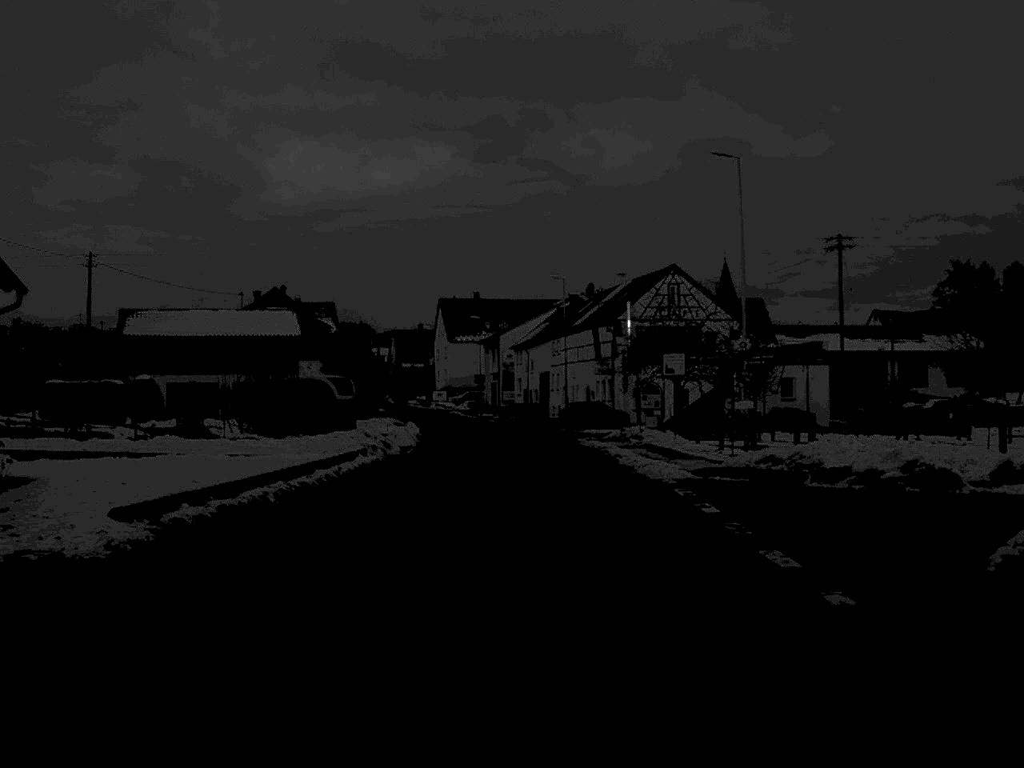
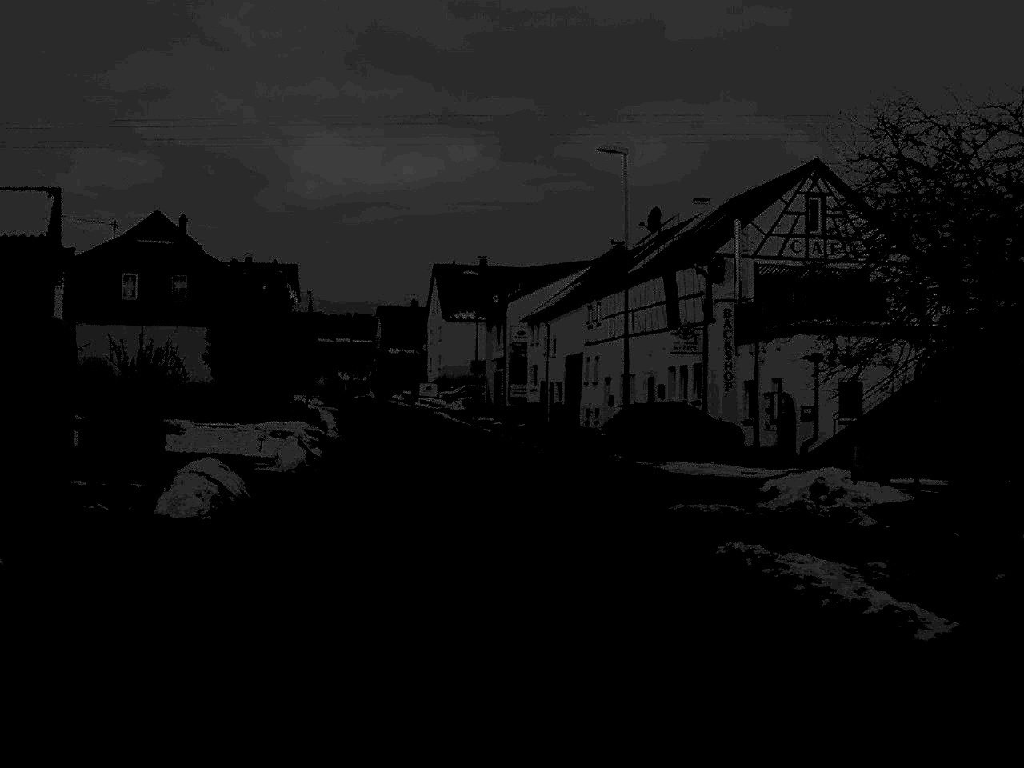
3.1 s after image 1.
(+0.1, +34.1) m; -1°
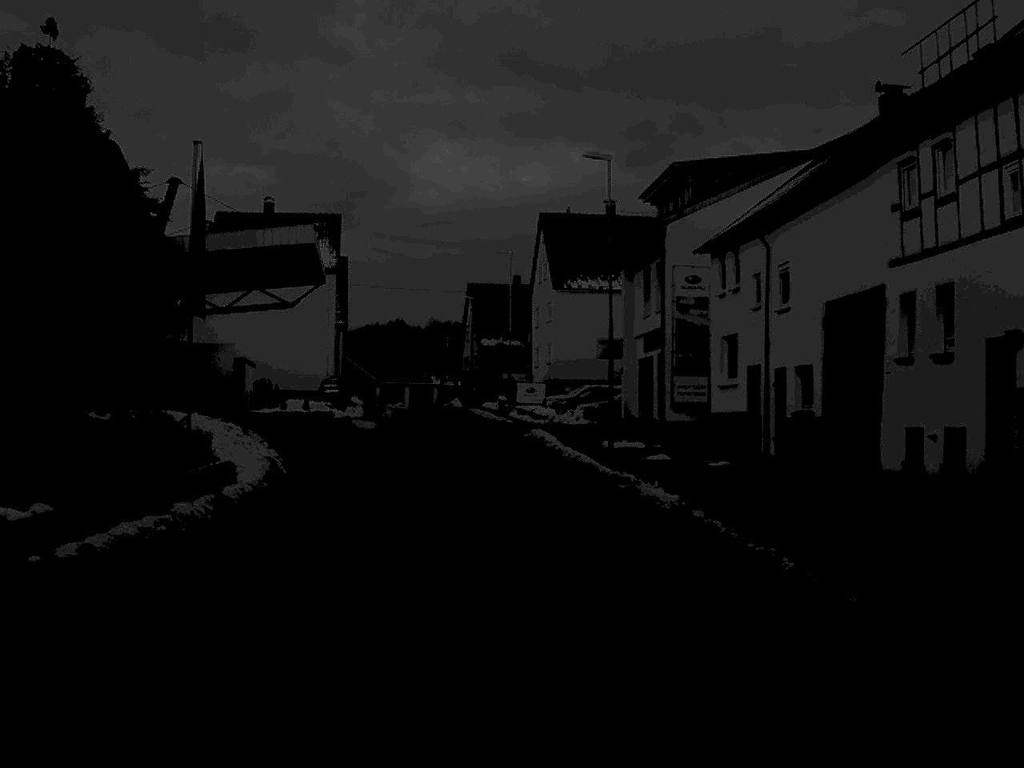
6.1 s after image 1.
(-1.5, +34.8) m; -5°
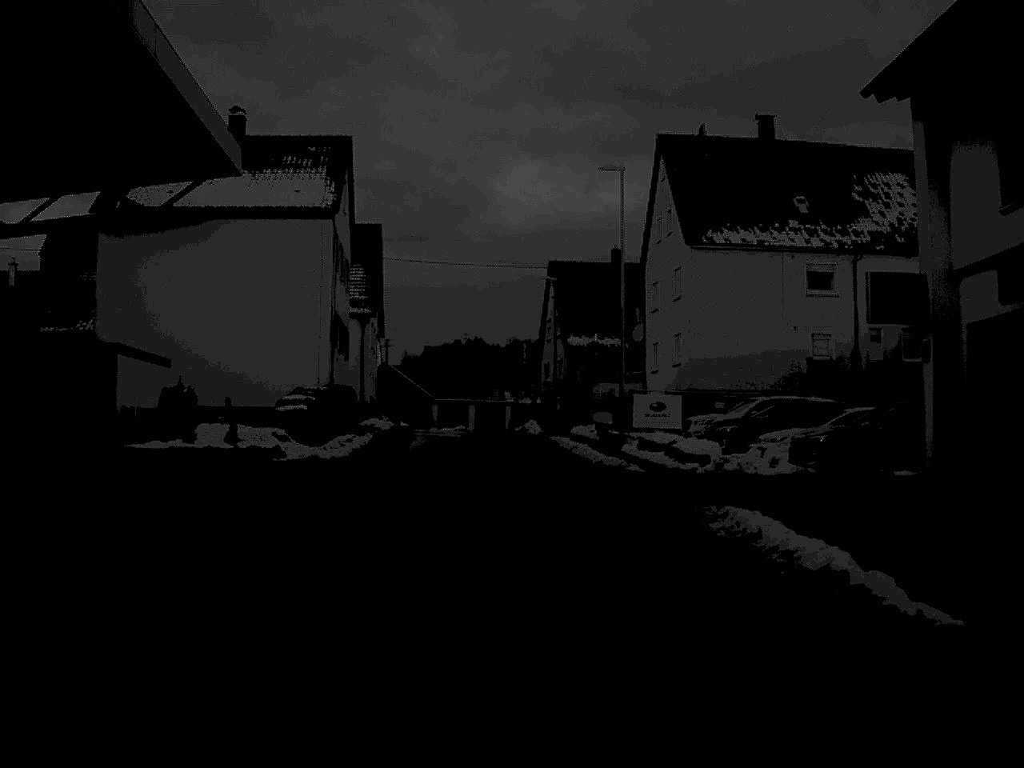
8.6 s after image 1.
(-1.1, +27.7) m; -3°
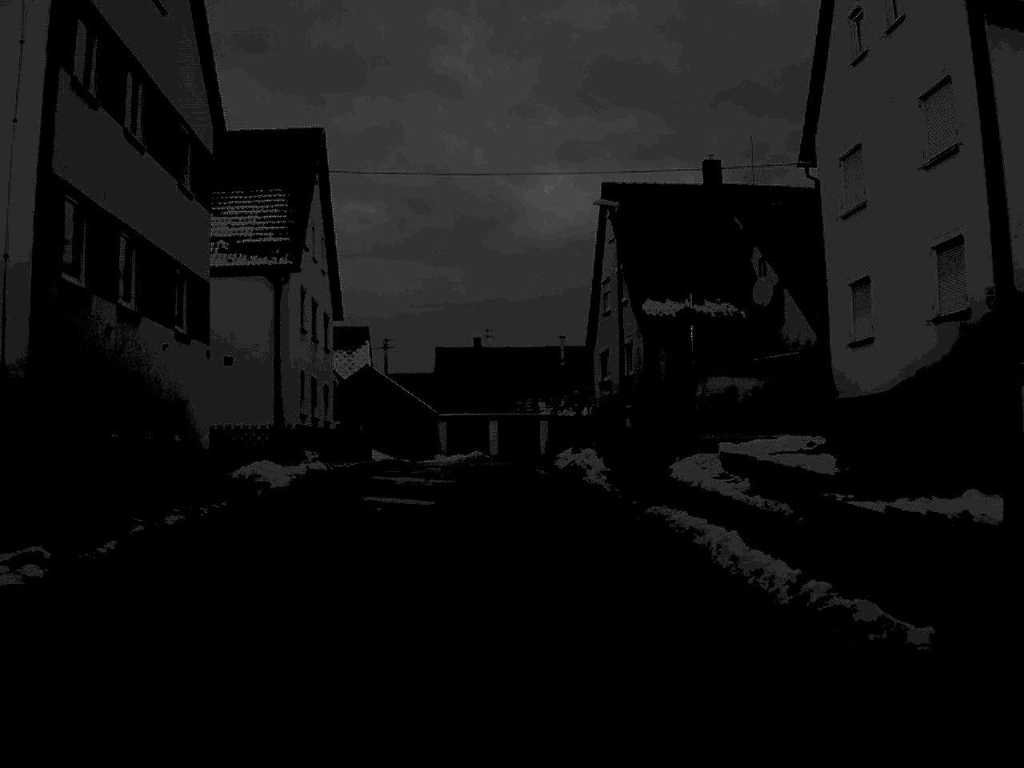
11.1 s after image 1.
(-0.4, +28.7) m; -1°
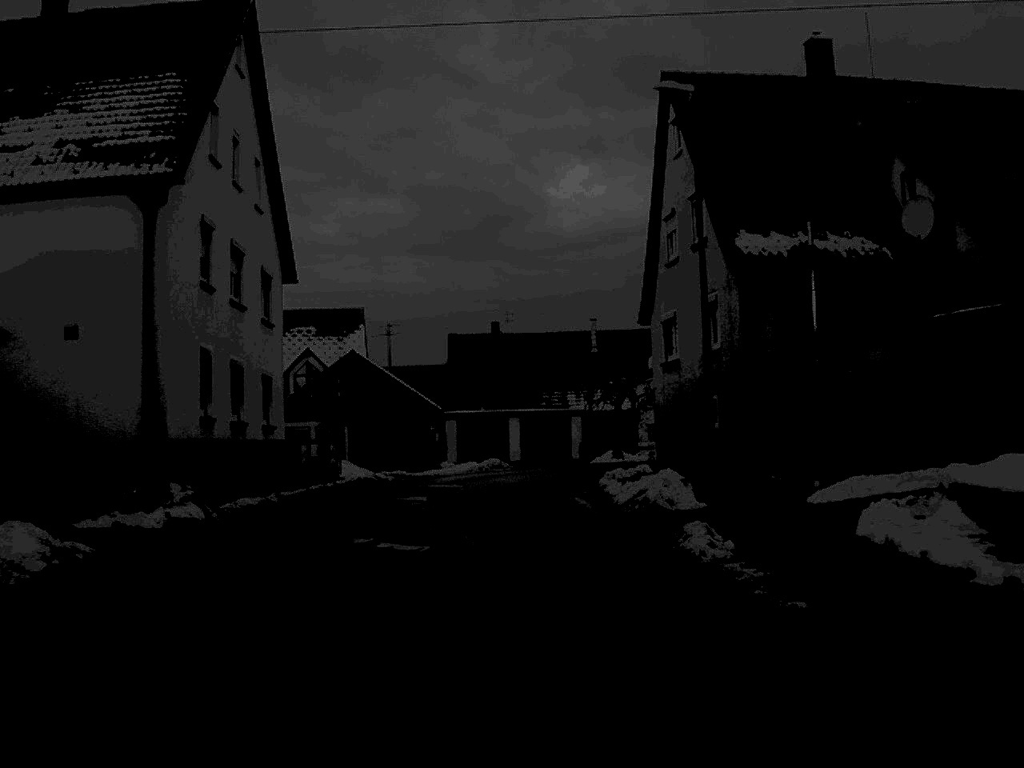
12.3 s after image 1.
(-0.1, +14.2) m; -1°
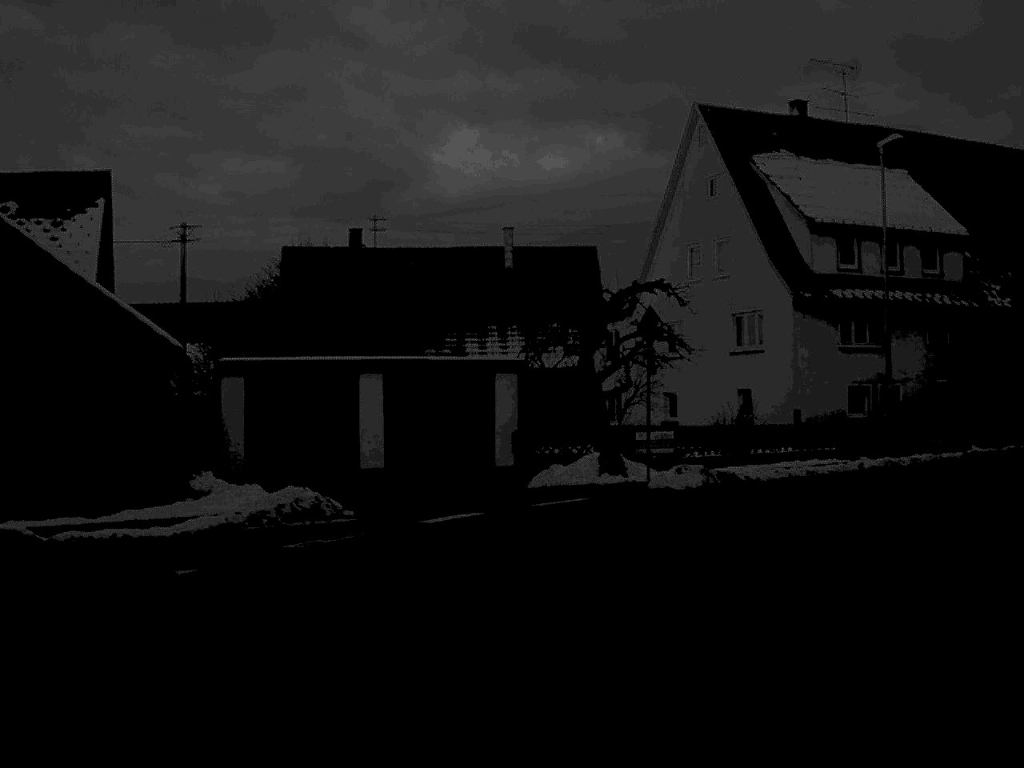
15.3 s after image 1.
(0.0, +33.0) m; +6°
